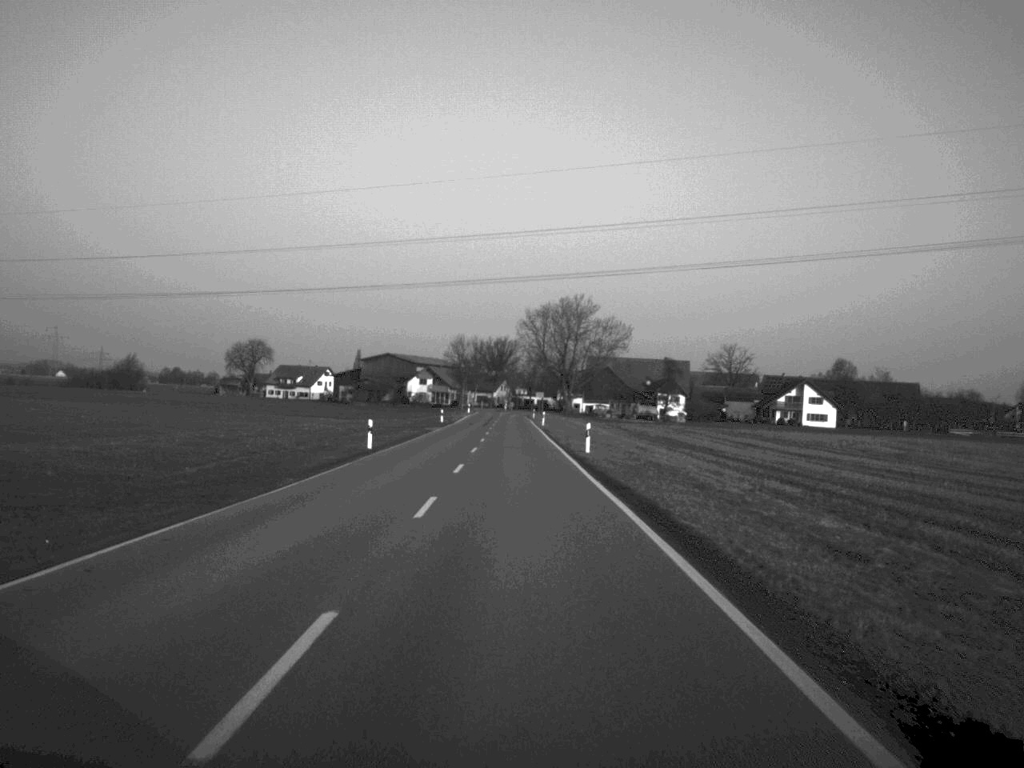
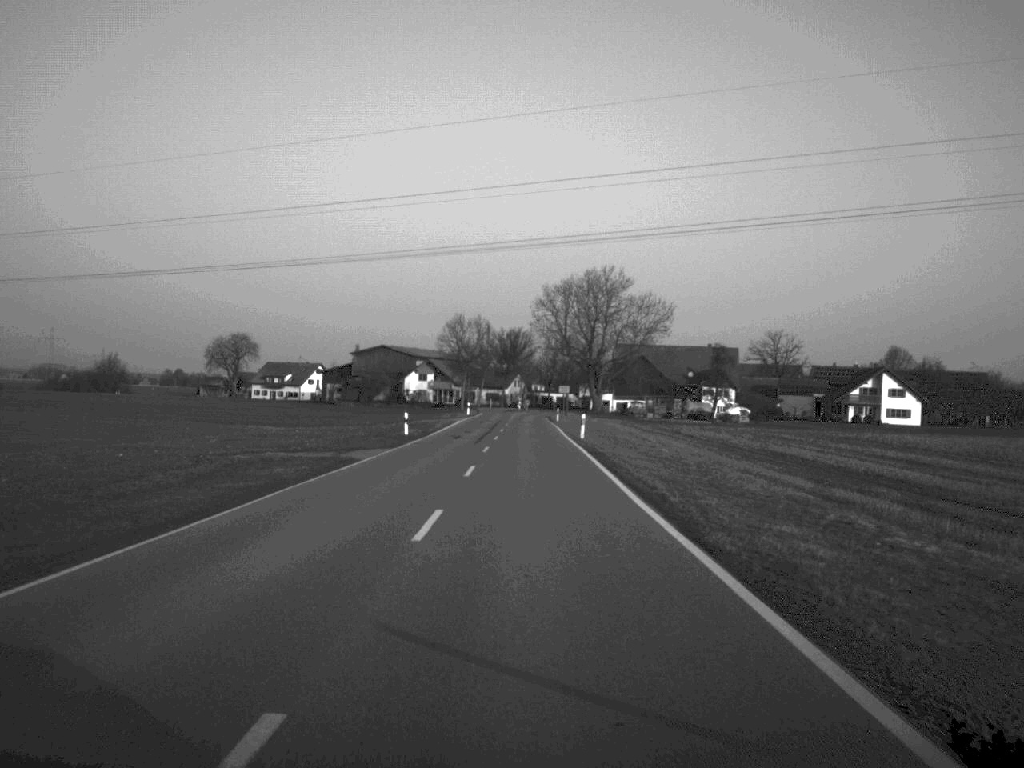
(-0.3, +38.8) m; -1°
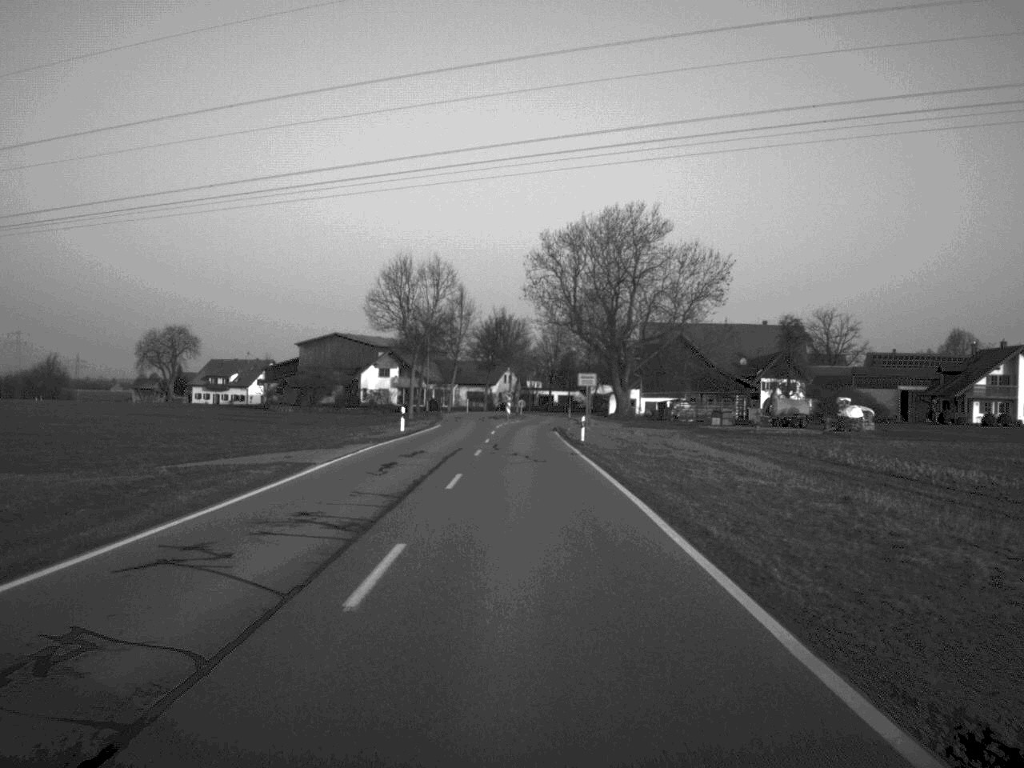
(+0.2, +52.4) m; 0°
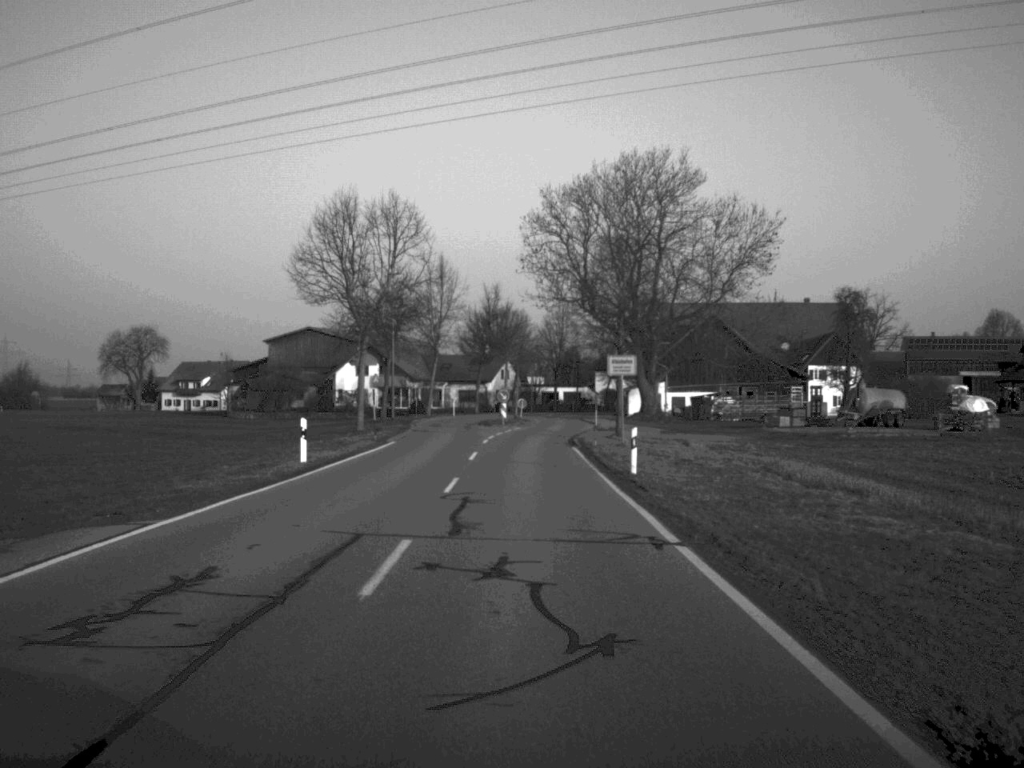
(0.0, +23.4) m; 0°
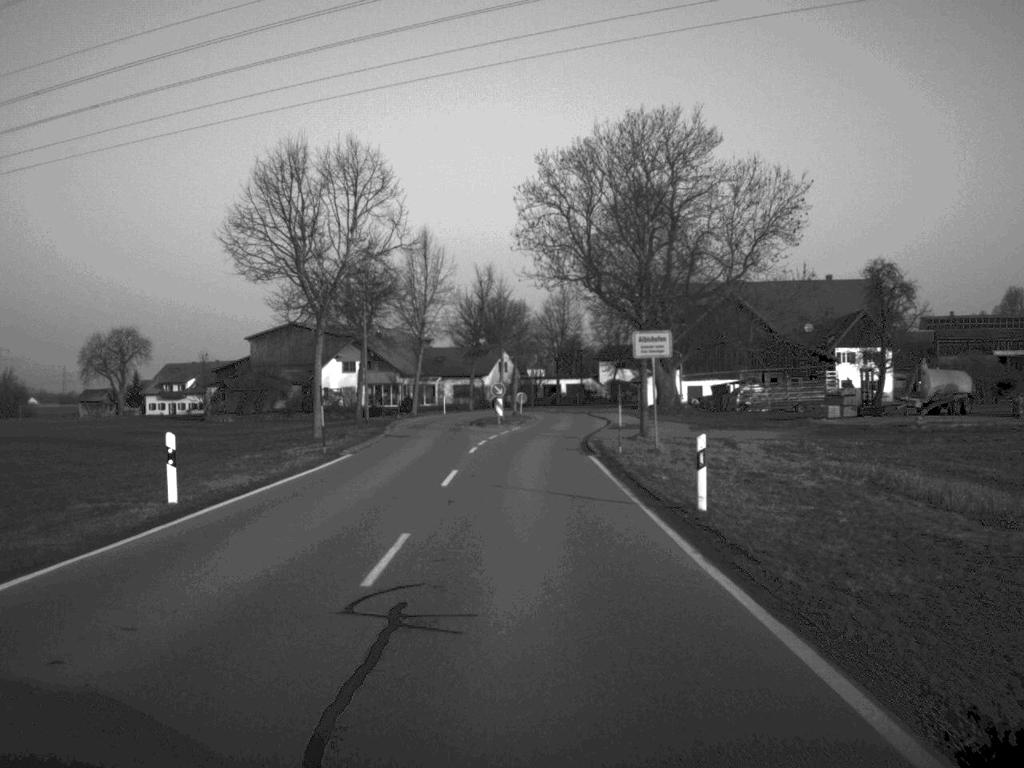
(0.0, +10.7) m; 0°
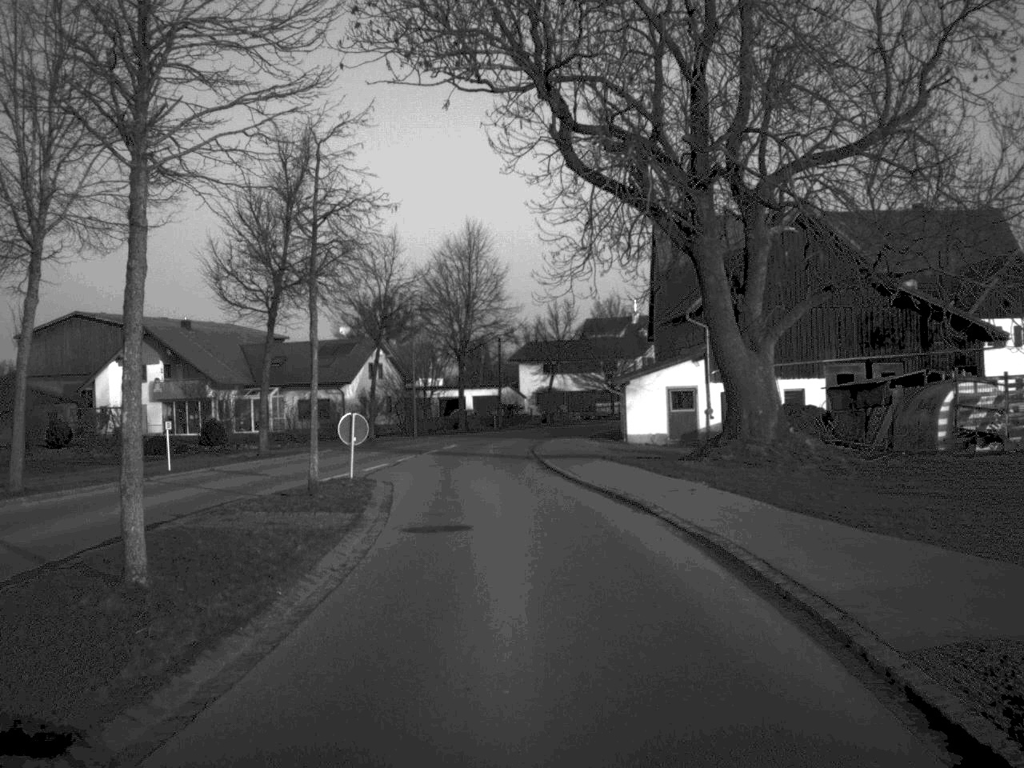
(+1.1, +49.6) m; +4°
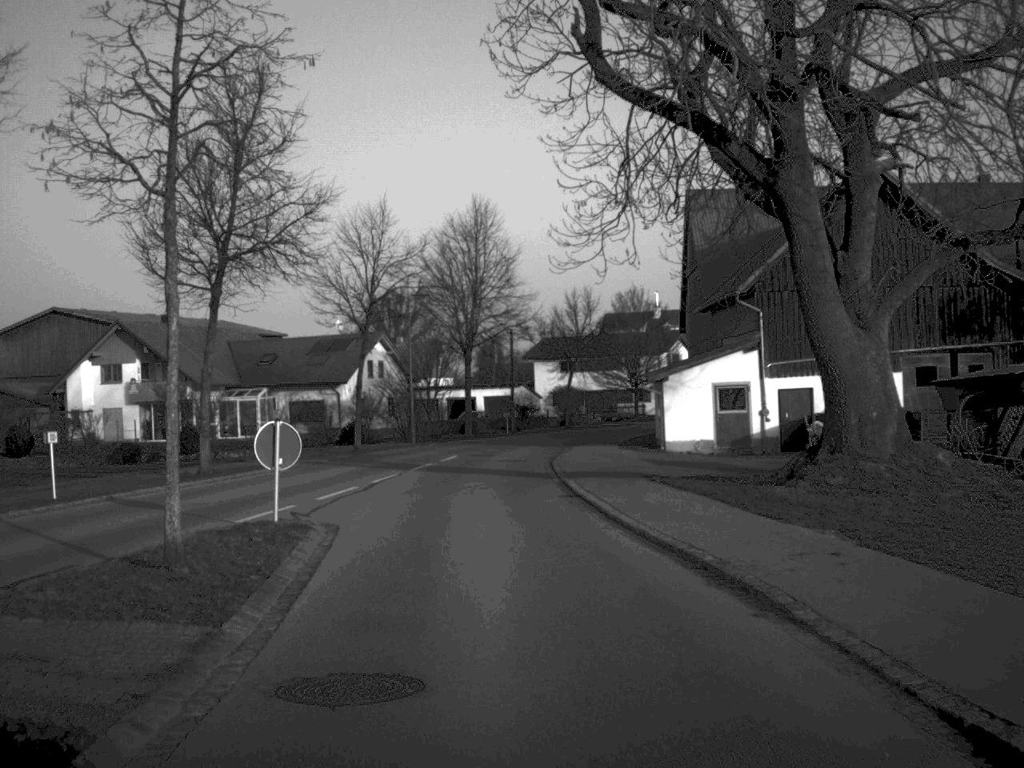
(0.0, +8.7) m; -1°
